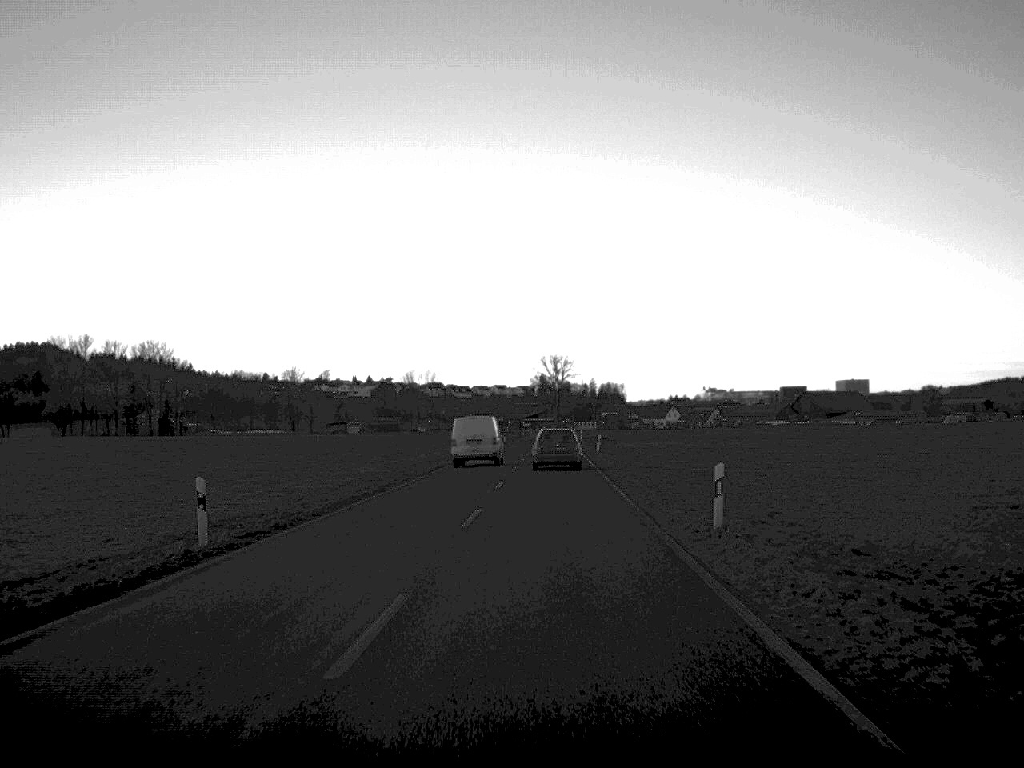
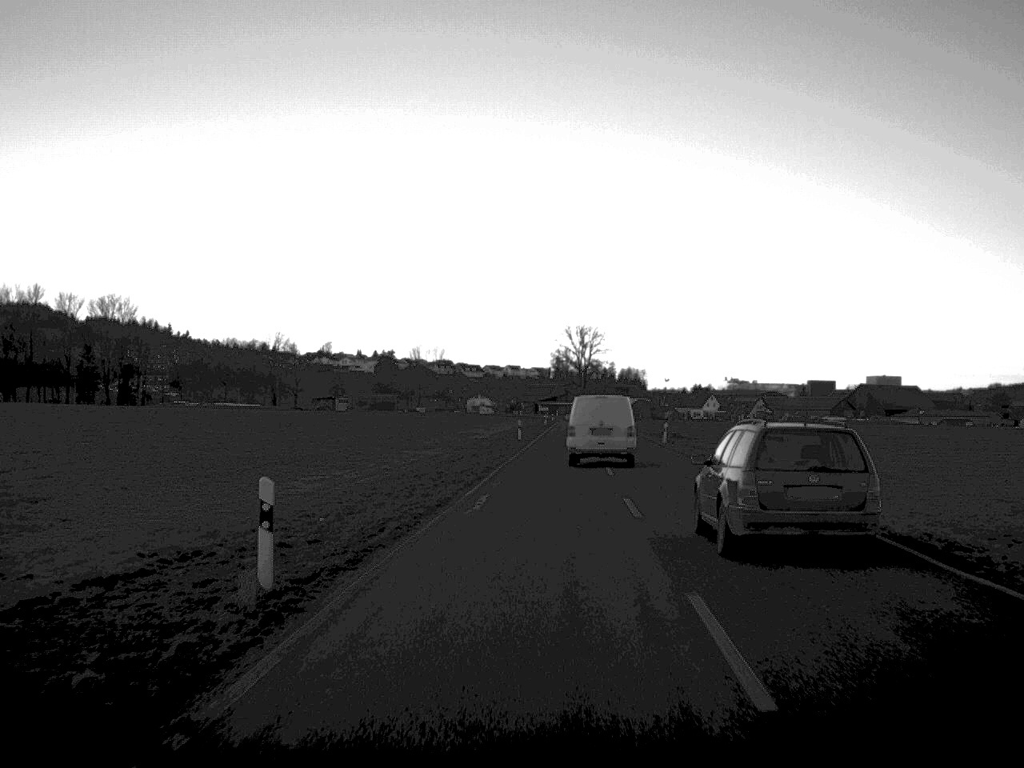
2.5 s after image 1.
(-1.2, +61.0) m; -1°
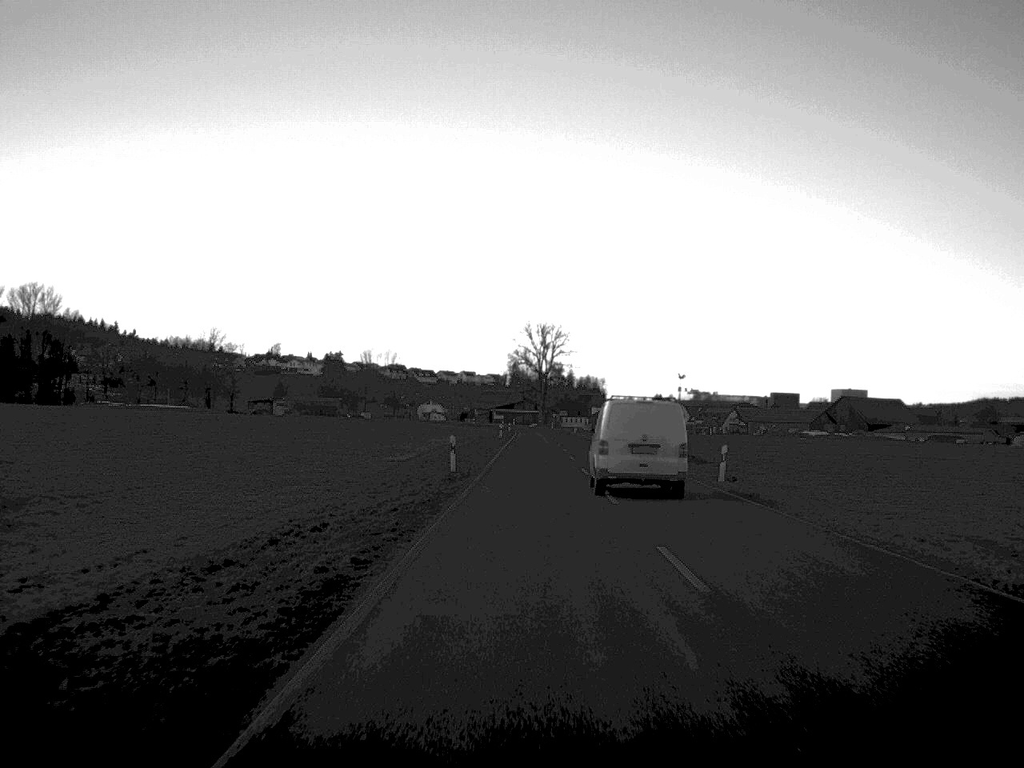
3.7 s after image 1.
(+0.5, +31.1) m; +2°
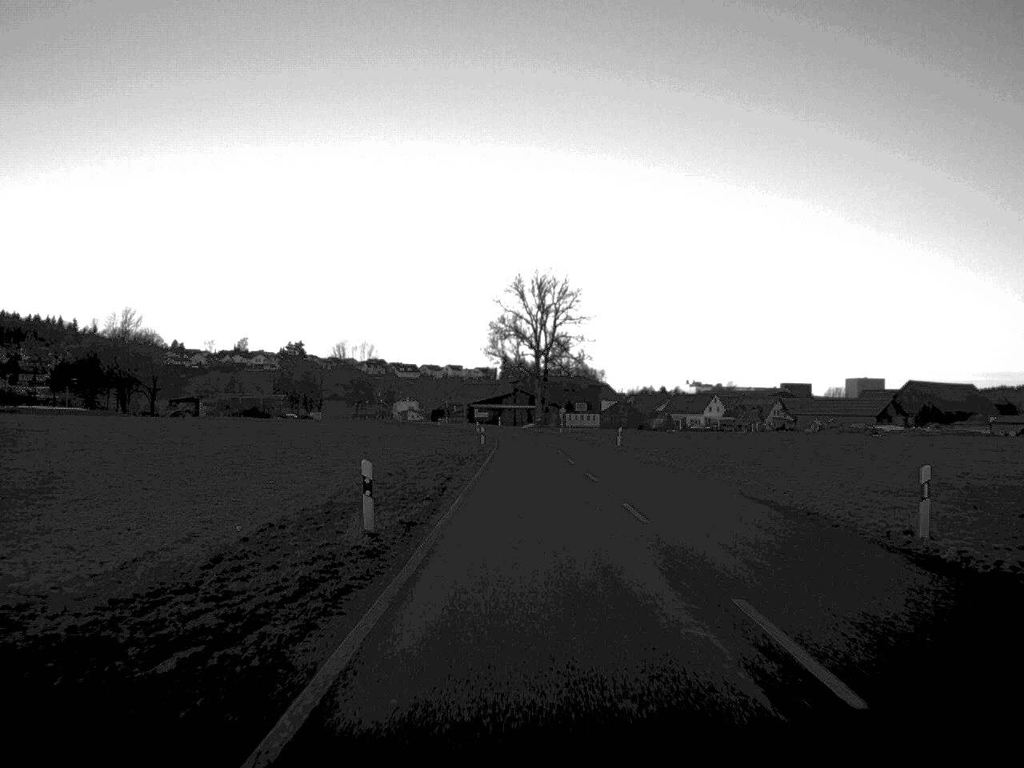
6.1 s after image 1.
(0.0, +76.9) m; 0°
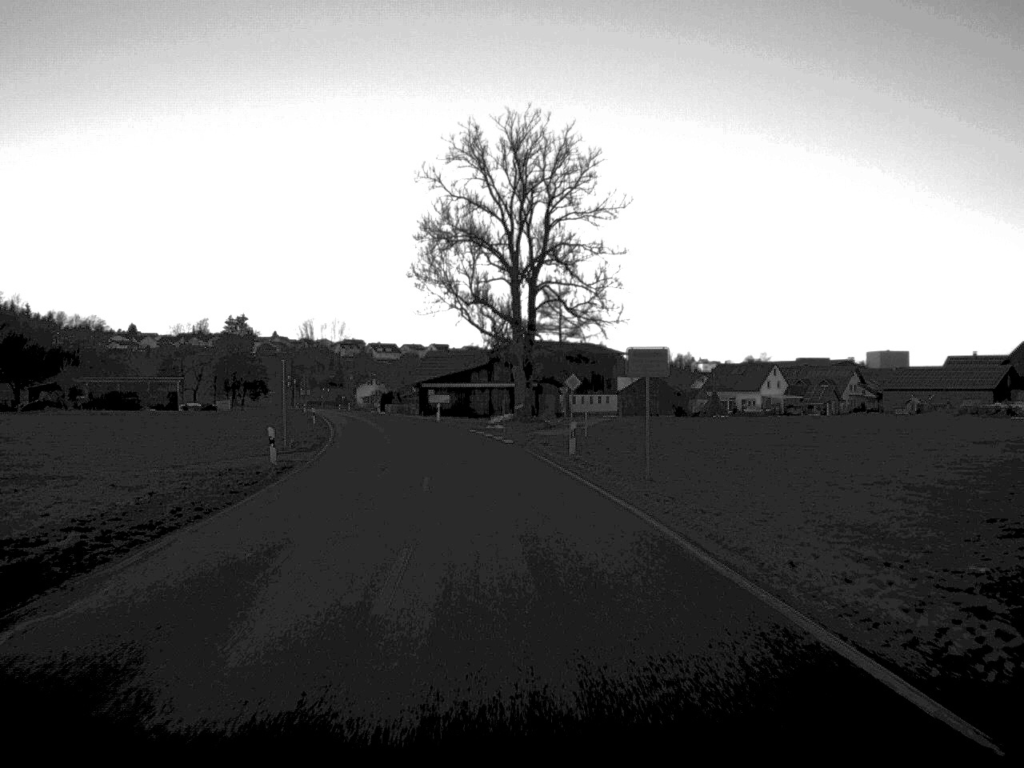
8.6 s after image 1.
(+1.8, +80.0) m; 0°
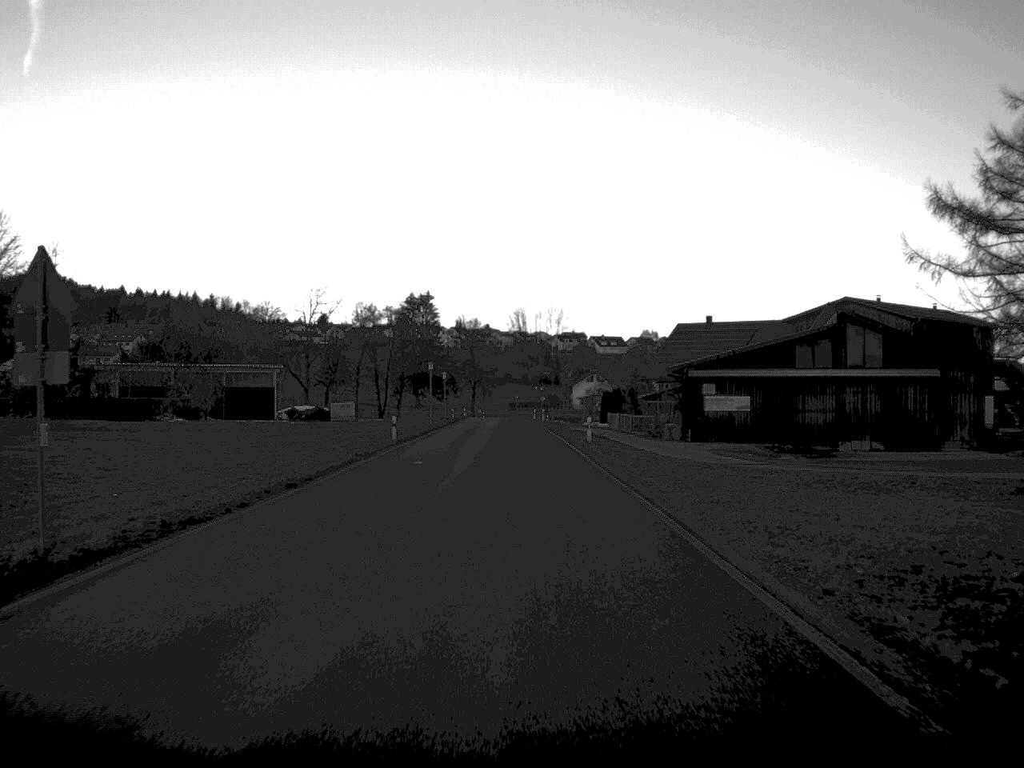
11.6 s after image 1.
(-8.8, +81.2) m; -10°
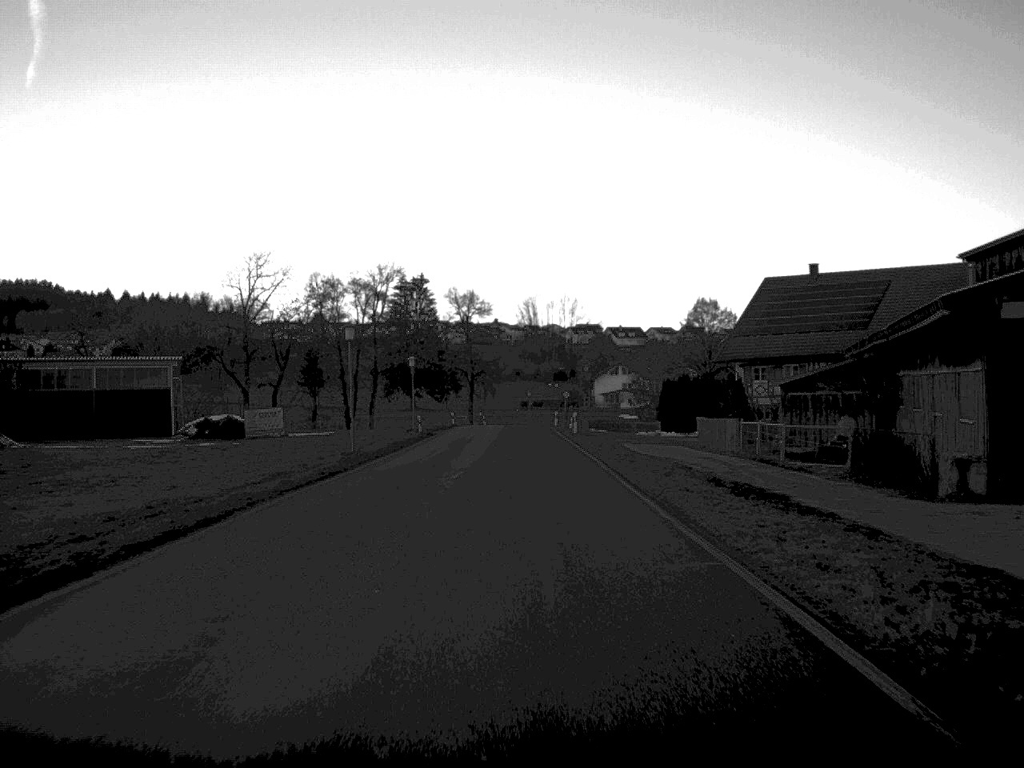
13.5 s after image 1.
(-0.3, +44.0) m; -1°
